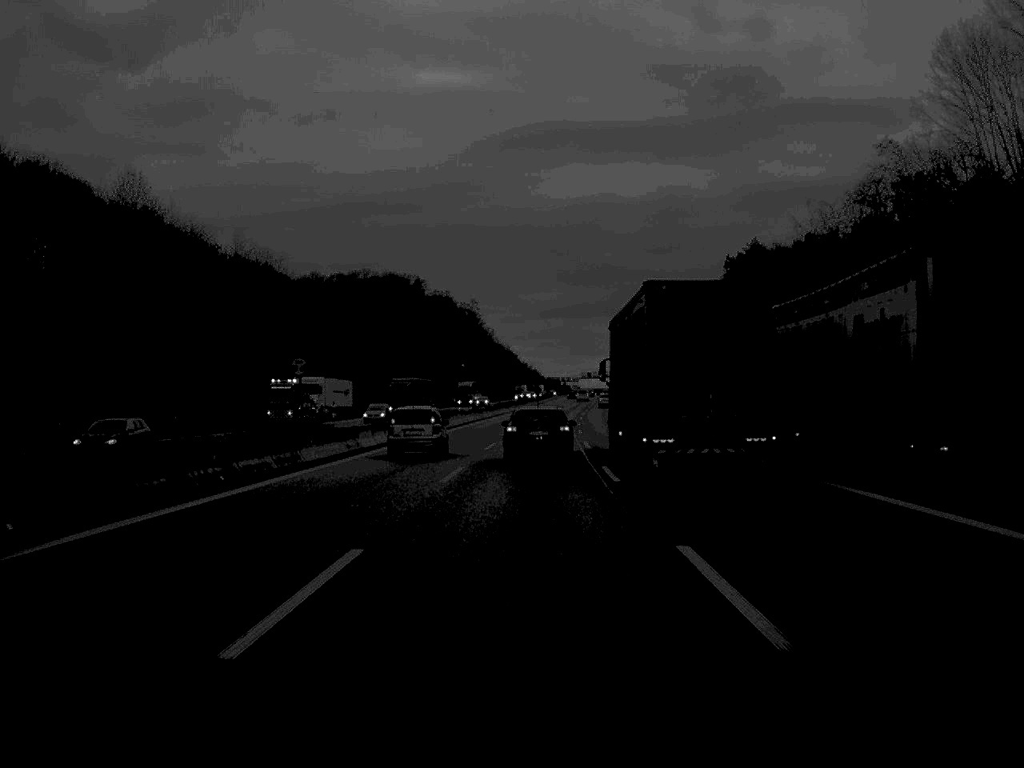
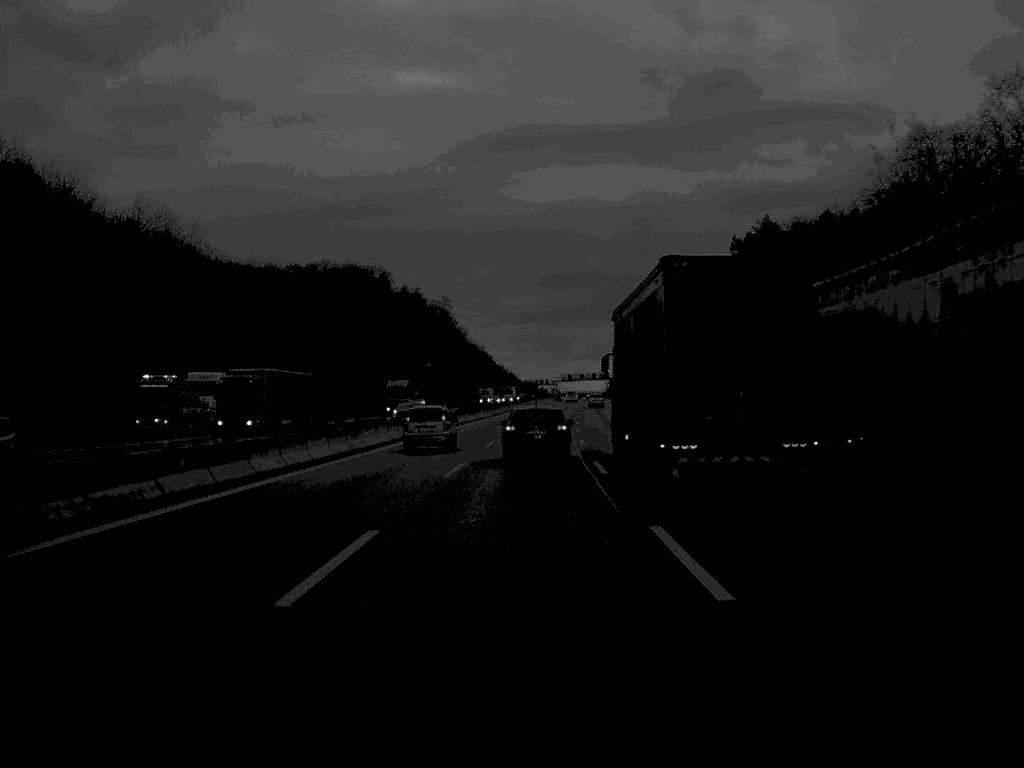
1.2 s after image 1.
(+0.3, +33.4) m; +1°
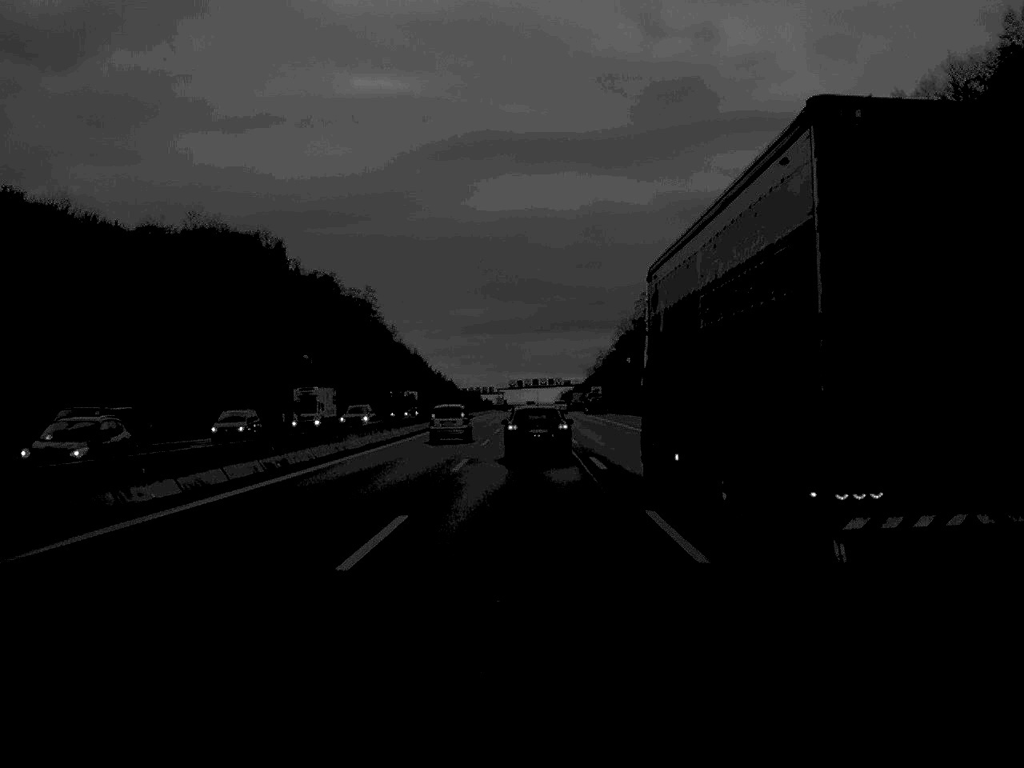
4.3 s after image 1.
(+1.7, +86.6) m; +2°
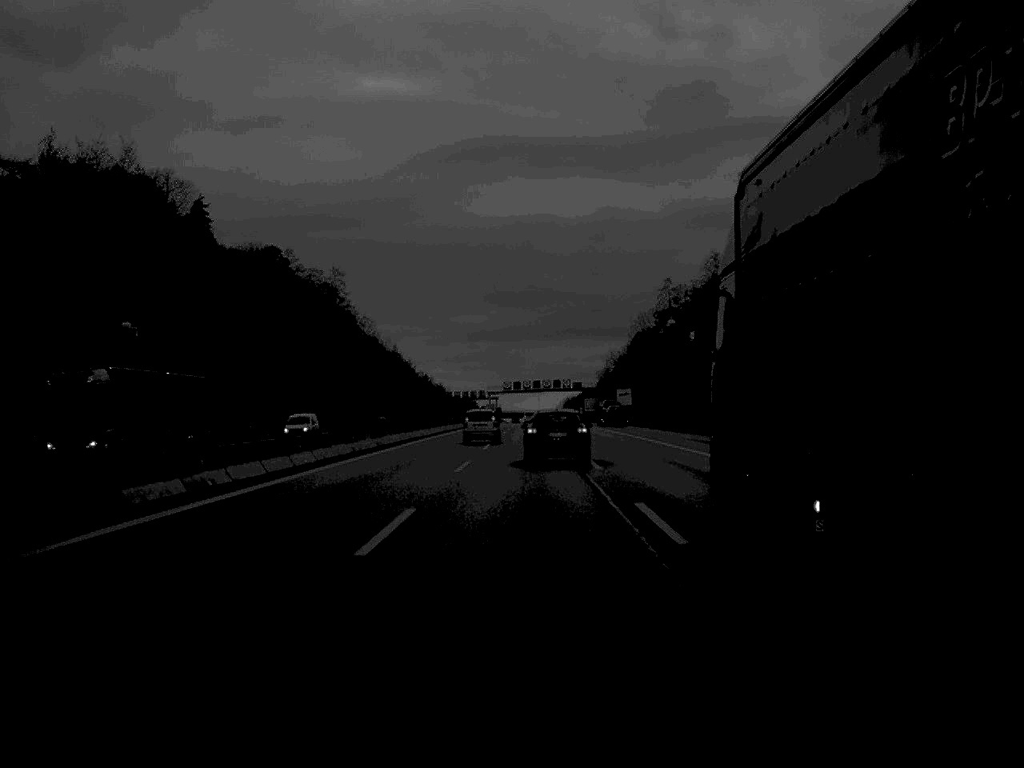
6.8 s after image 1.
(+0.1, +69.8) m; 0°
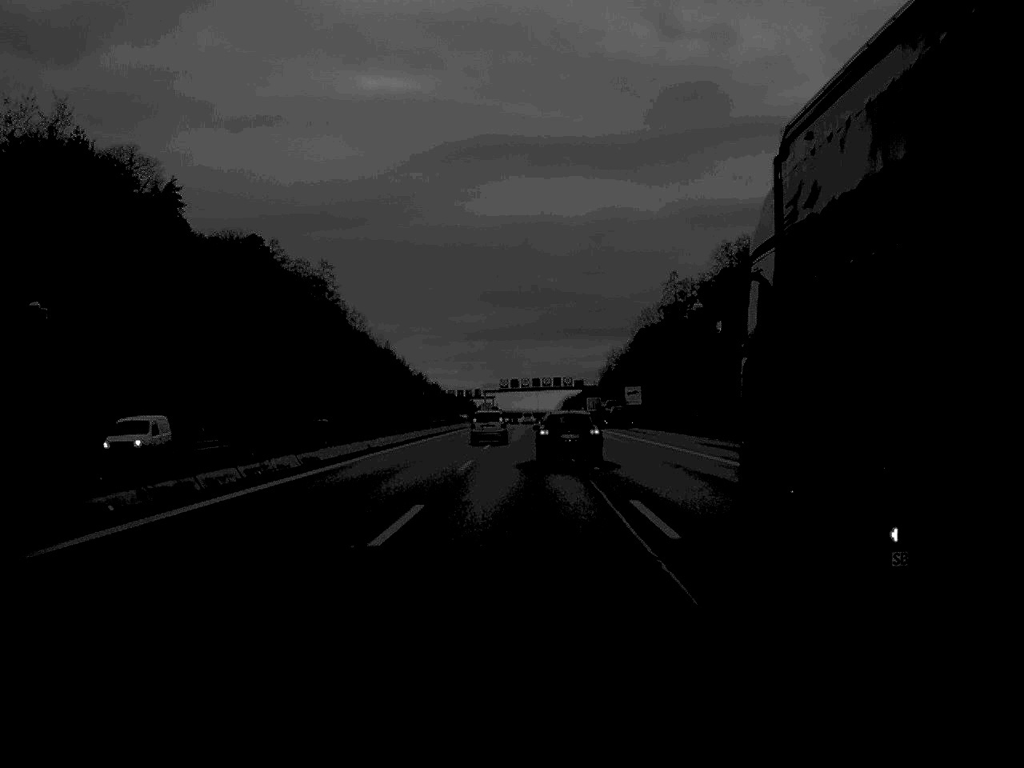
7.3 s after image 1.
(0.0, +16.5) m; 0°
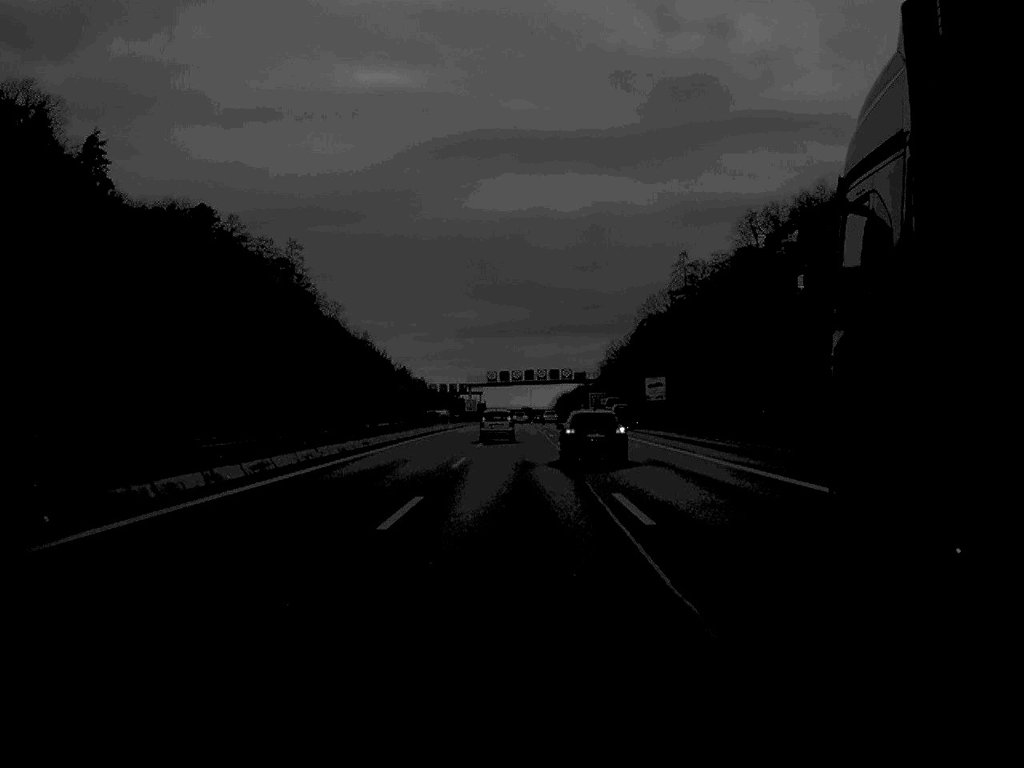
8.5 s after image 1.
(+0.1, +33.8) m; 0°
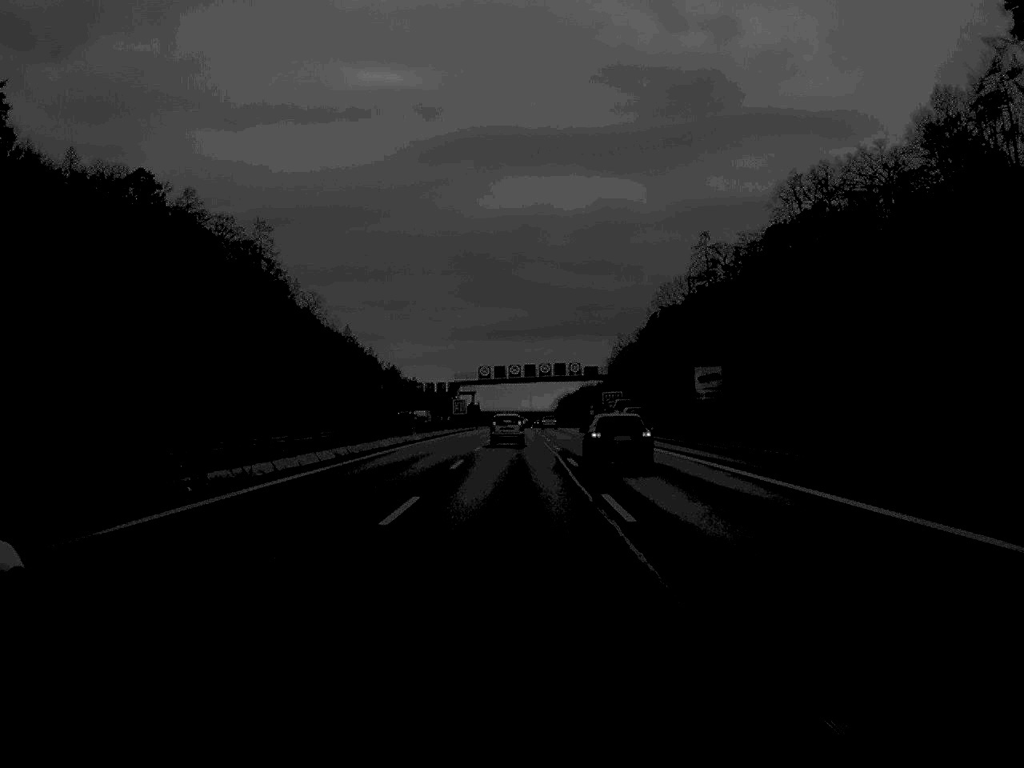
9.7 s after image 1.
(0.0, +34.2) m; 0°
